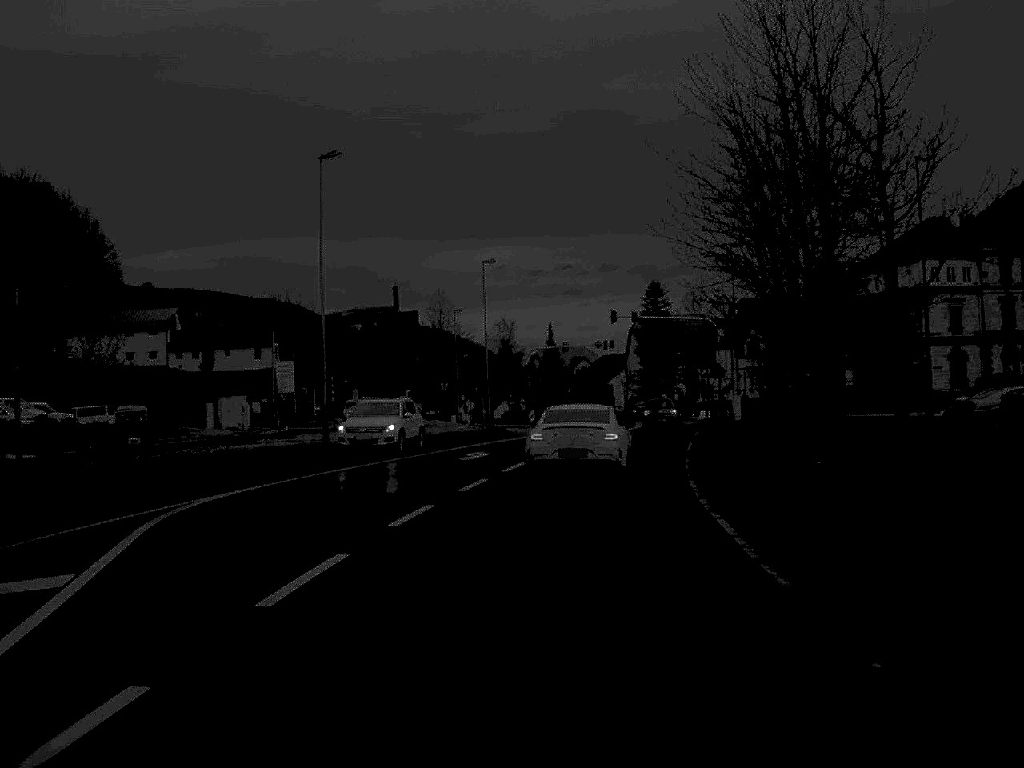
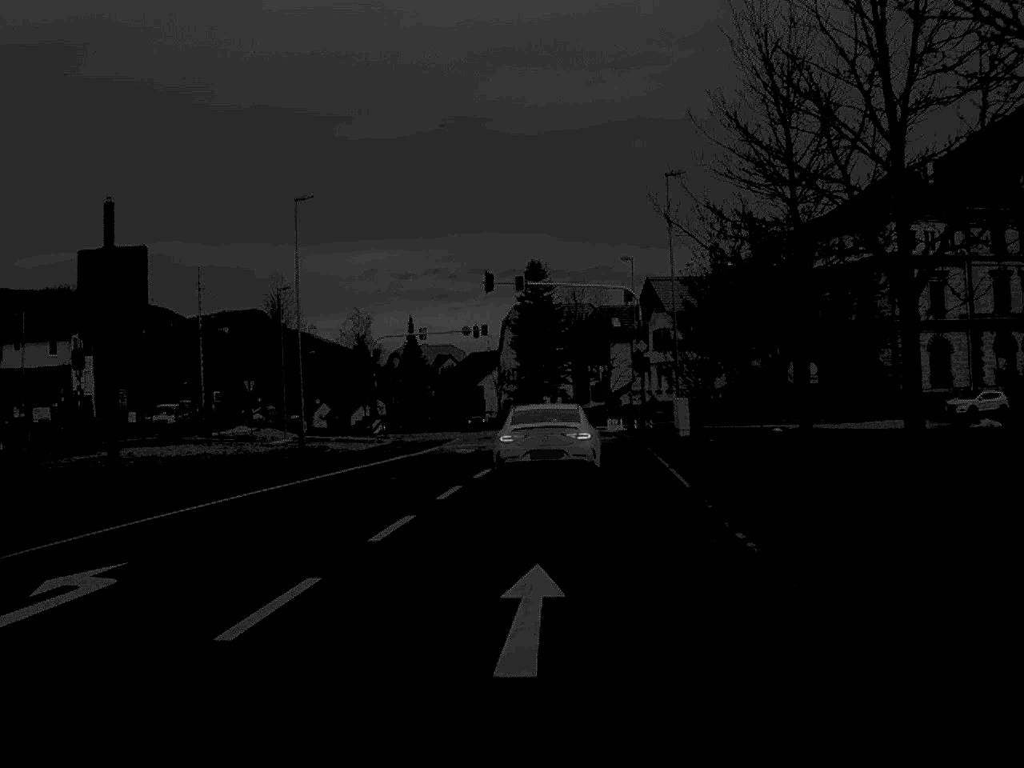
(+1.3, +25.1) m; +6°
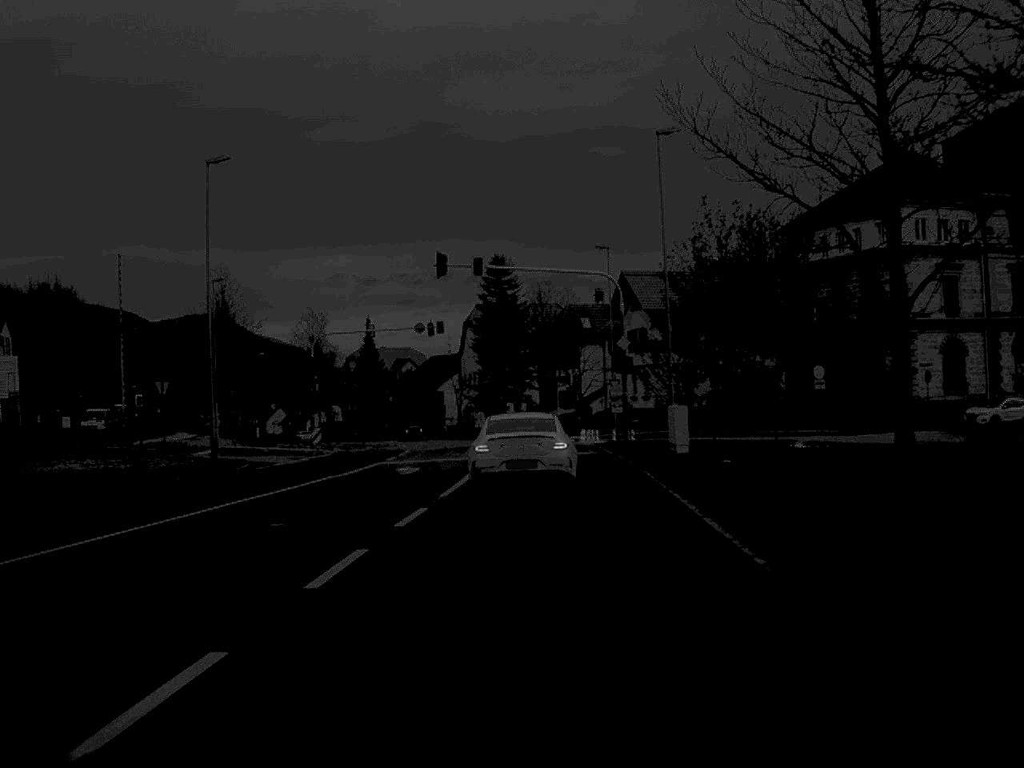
(+0.1, +9.1) m; +2°
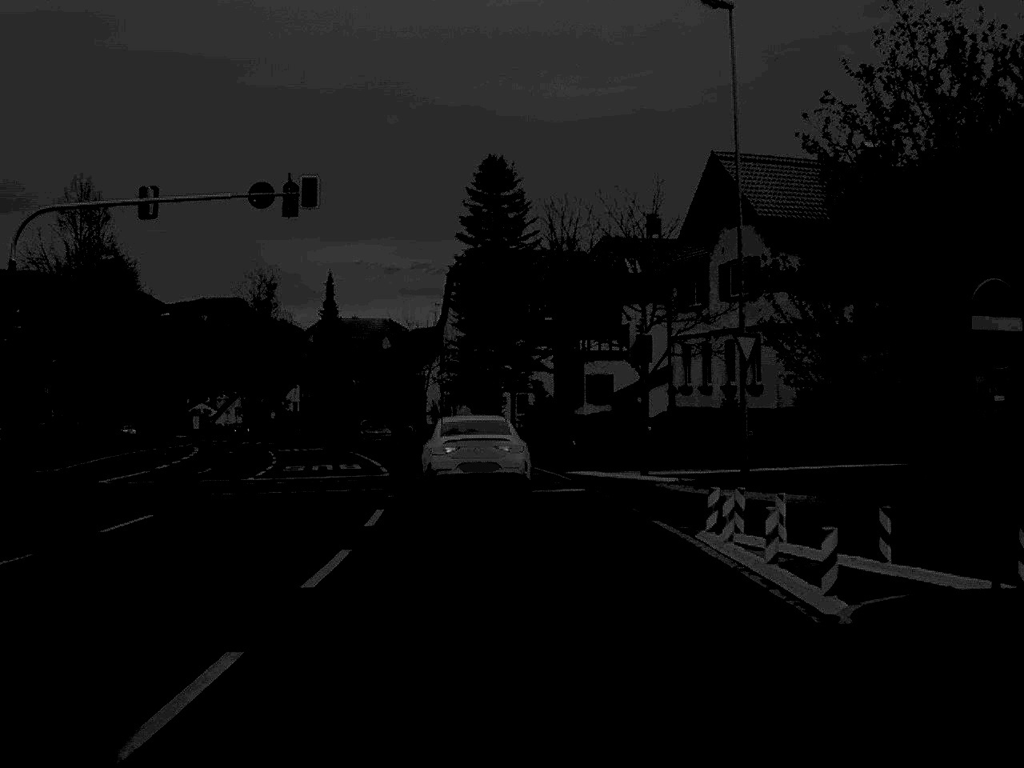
(+0.5, +41.2) m; -1°
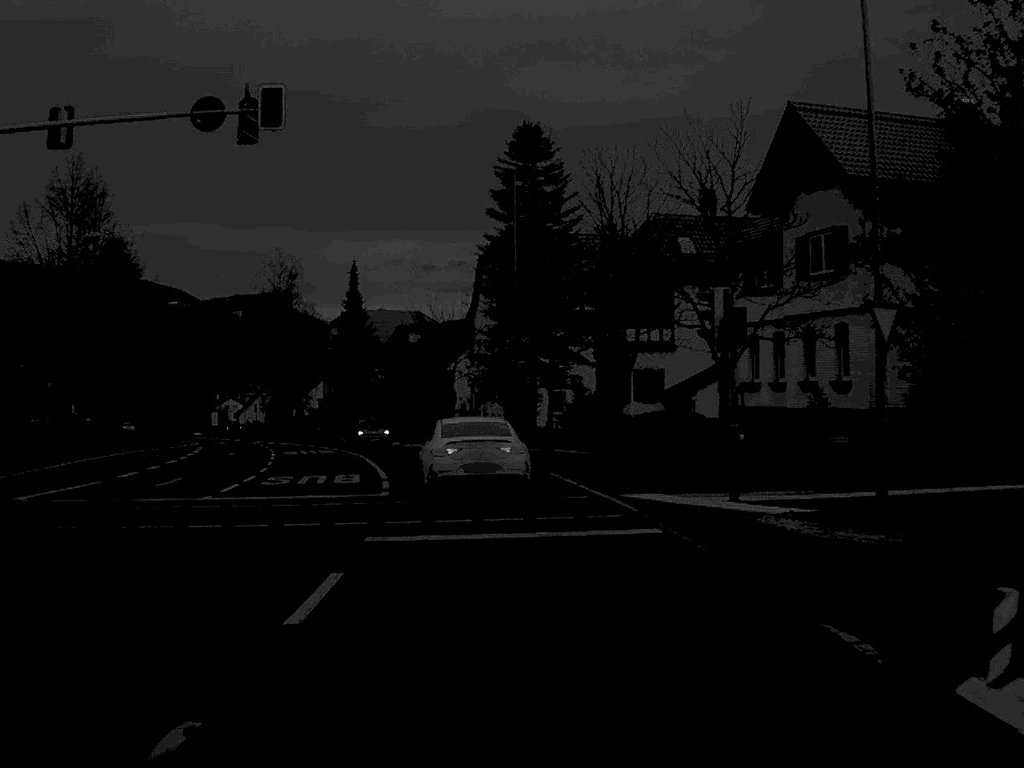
(-0.1, +7.9) m; -2°
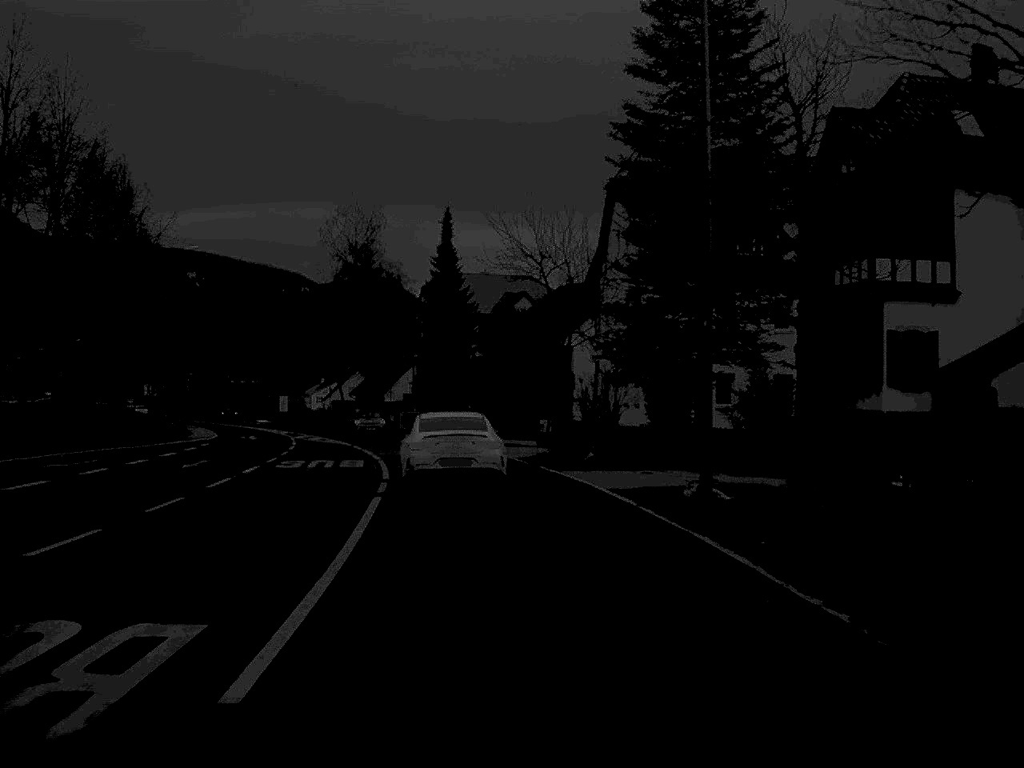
(-1.1, +24.6) m; -5°
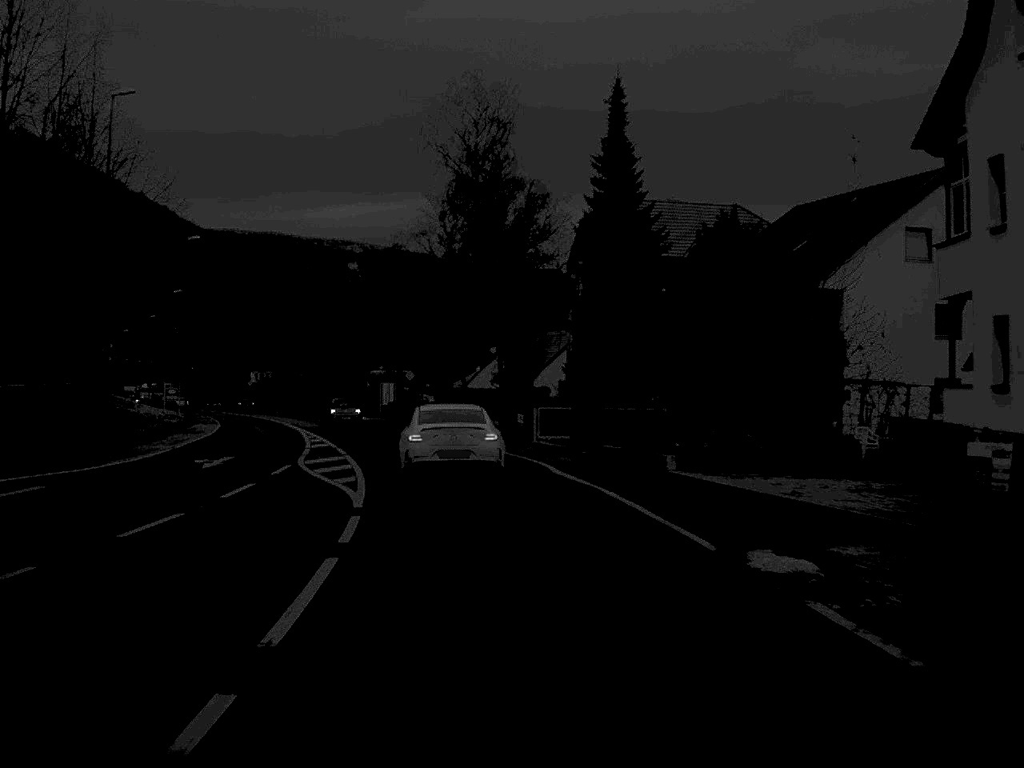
(-2.3, +34.8) m; -7°
